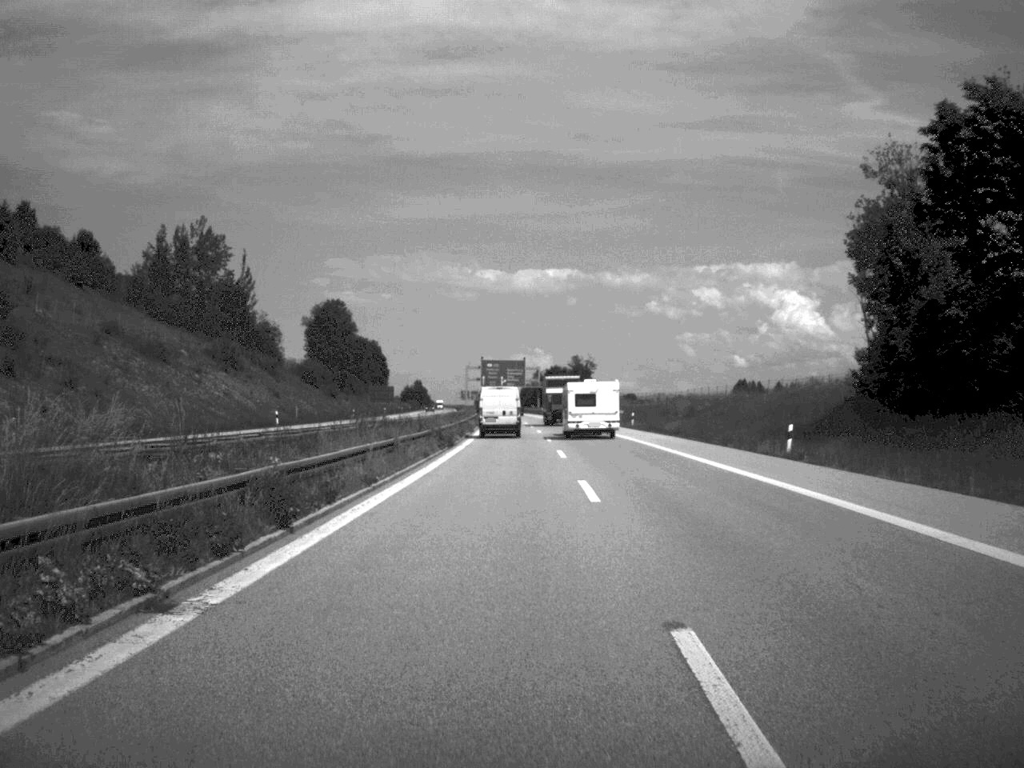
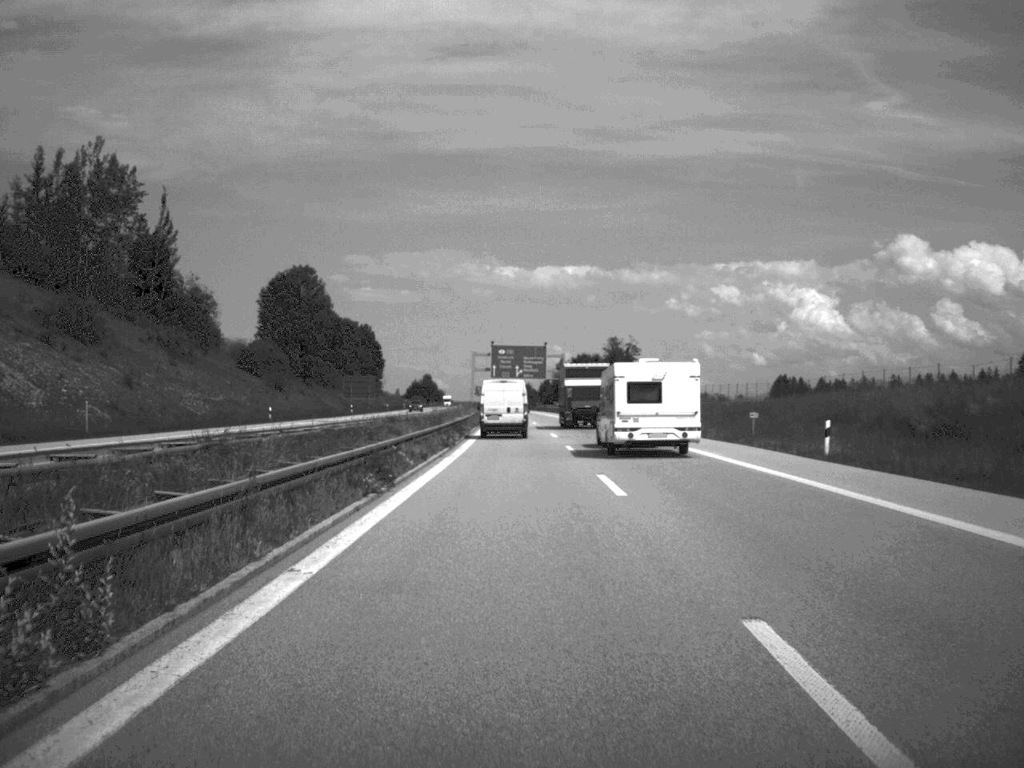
(-0.4, +52.8) m; -1°
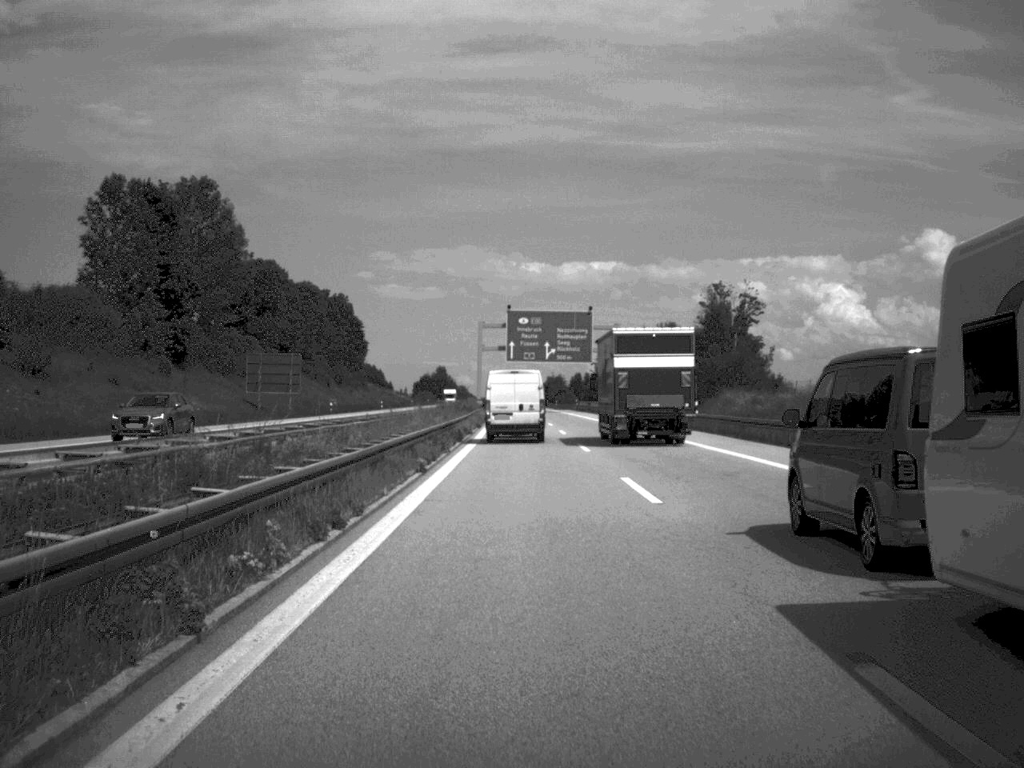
(-0.8, +72.7) m; -1°
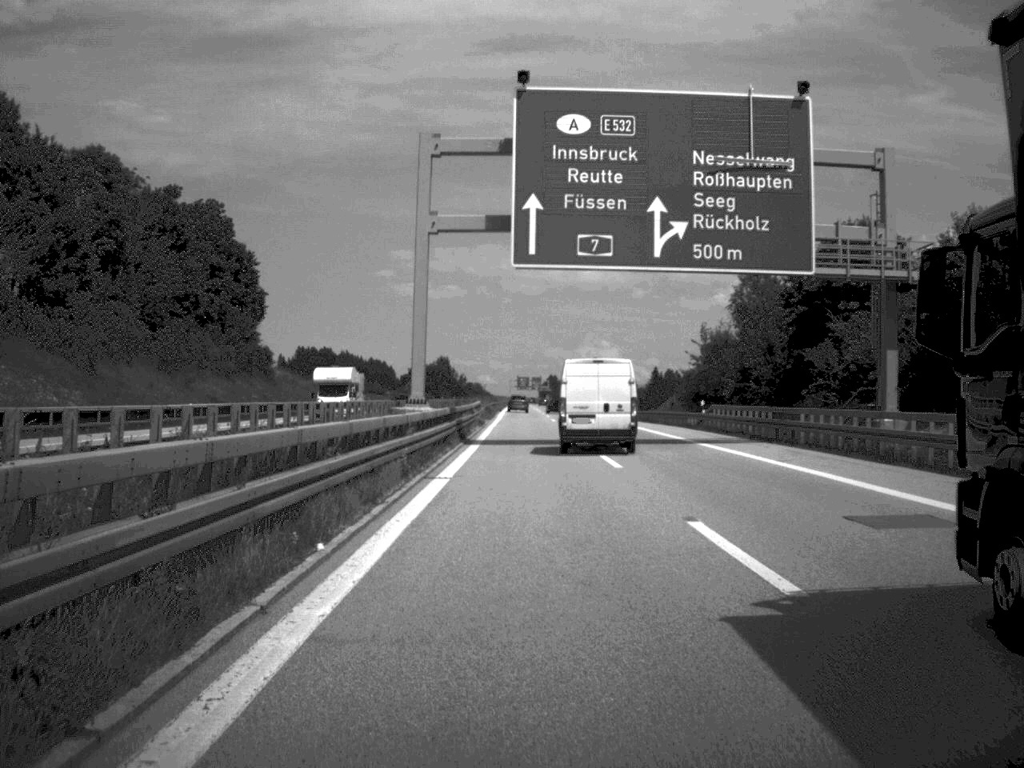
(-1.0, +97.6) m; -1°
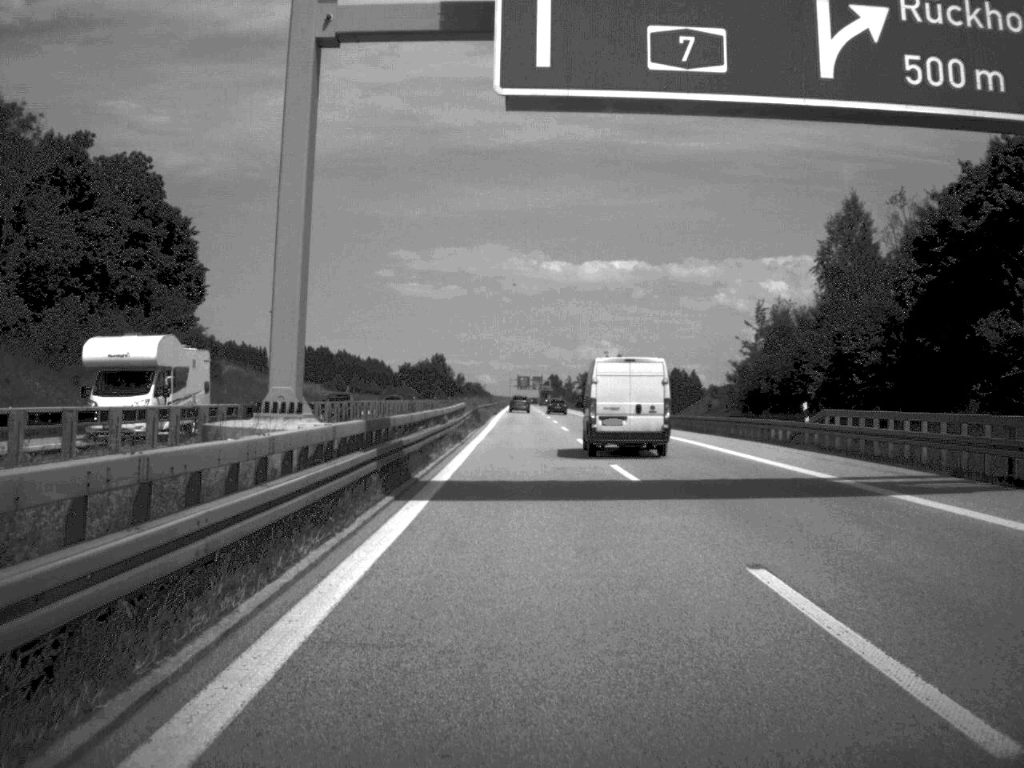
(0.0, +22.0) m; 0°
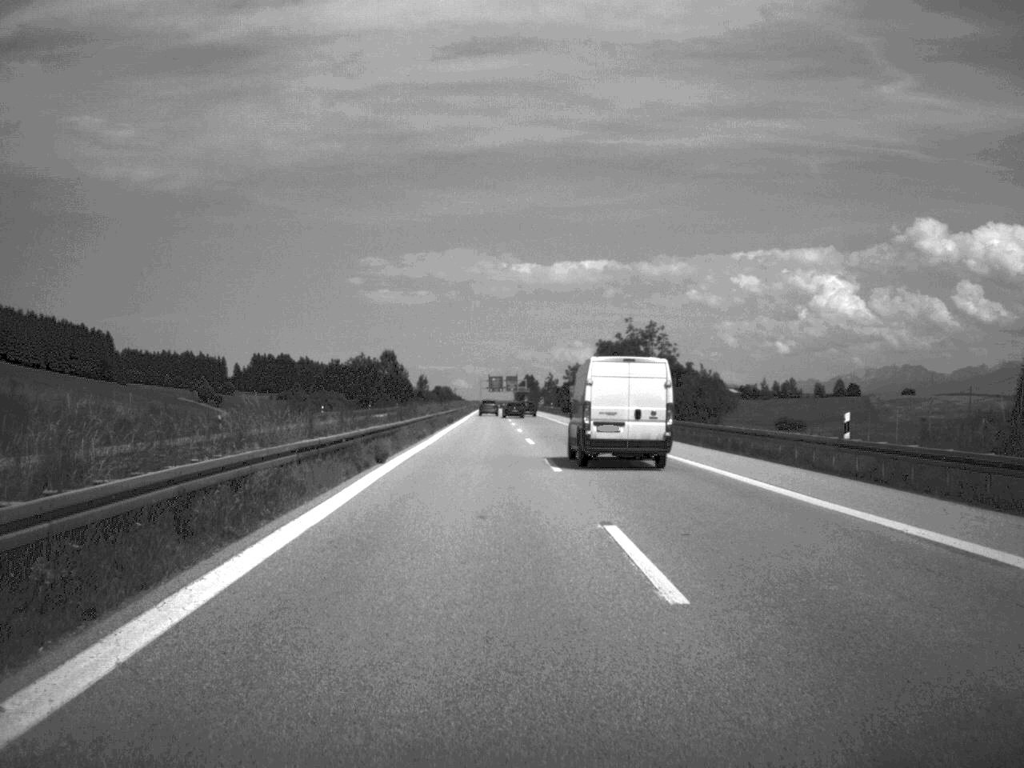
(+0.6, +66.4) m; +1°
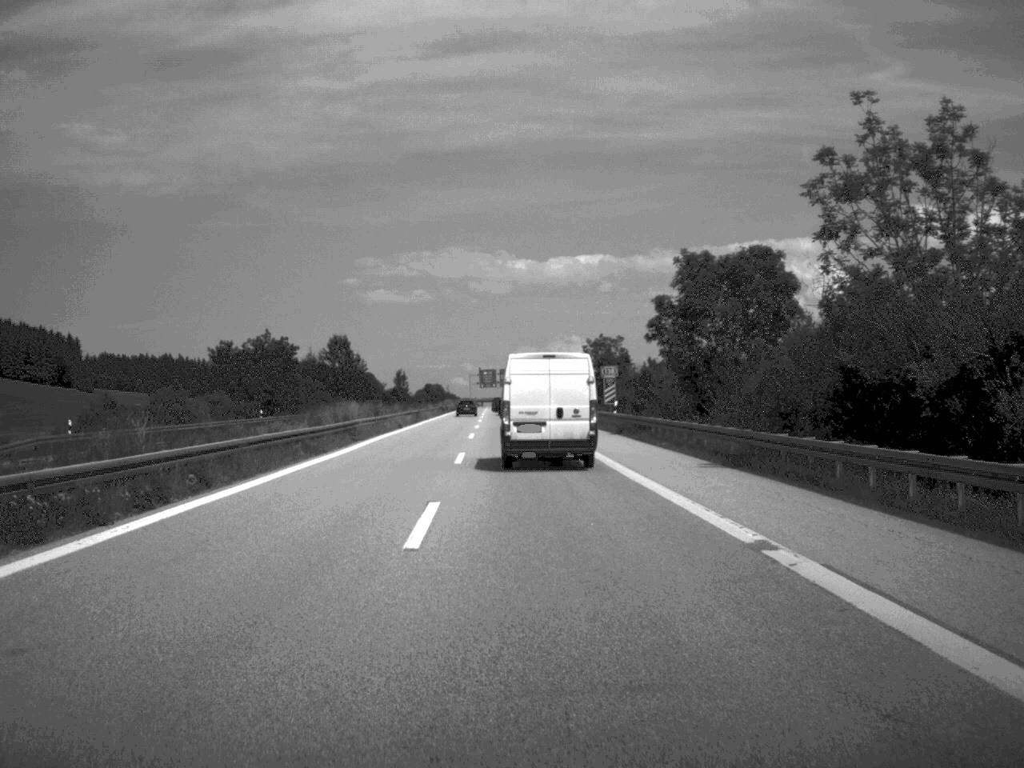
(+0.4, +67.2) m; 0°
